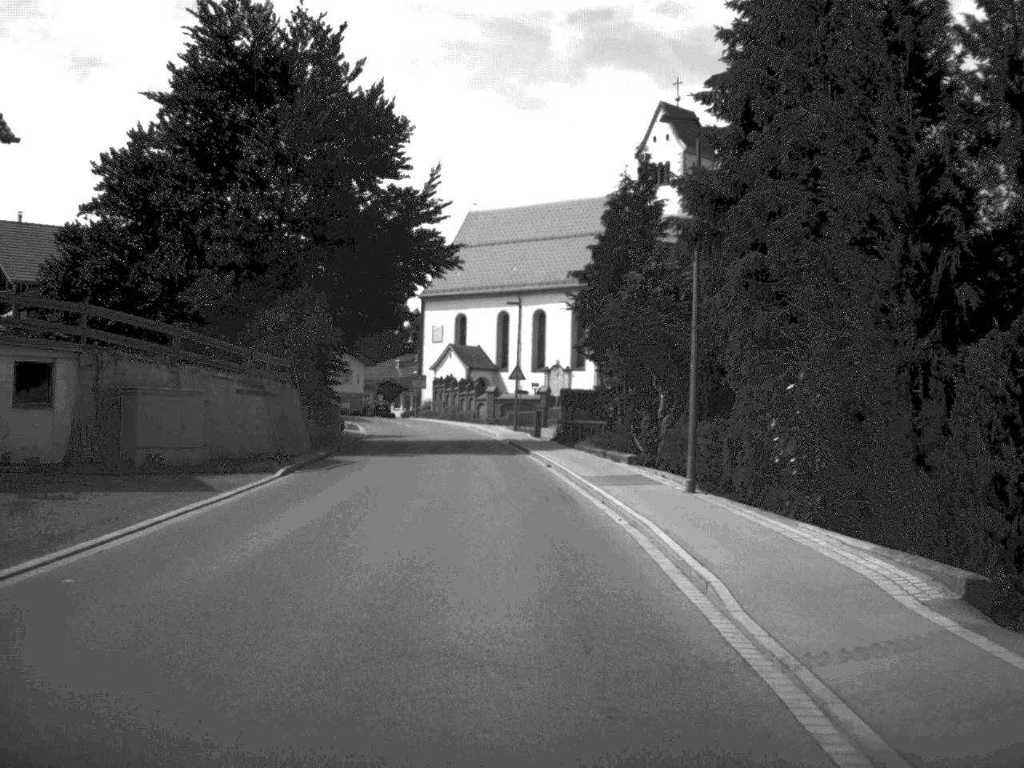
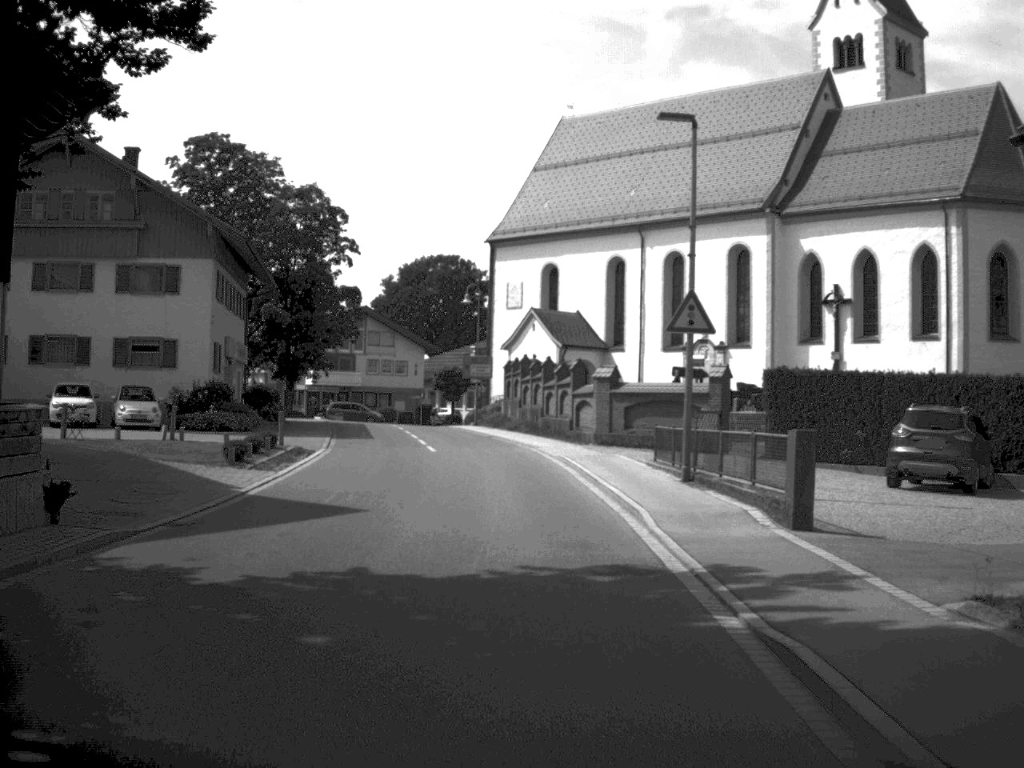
(-1.4, +40.1) m; -4°
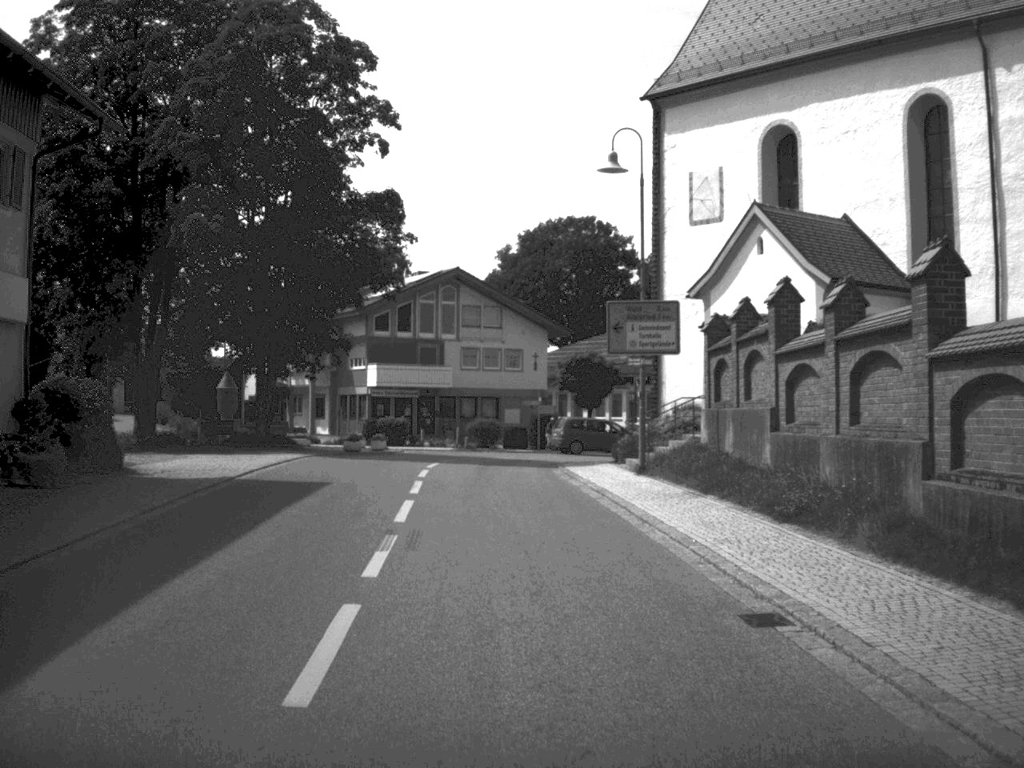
(-1.8, +38.1) m; -6°
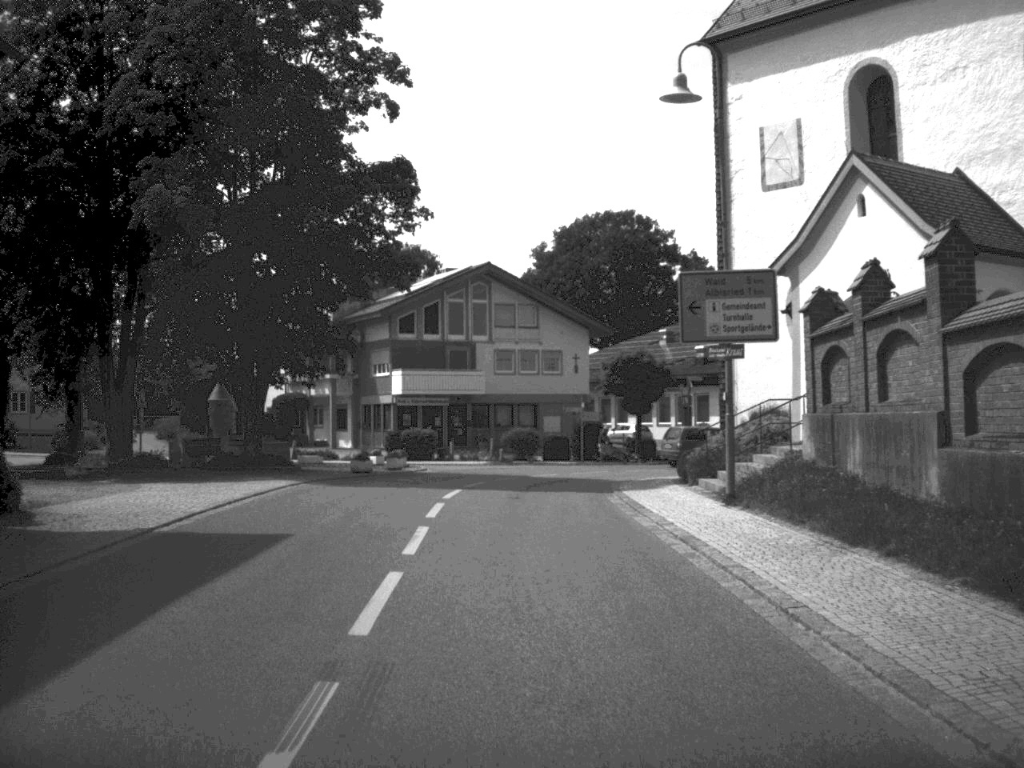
(-0.1, +6.7) m; -2°
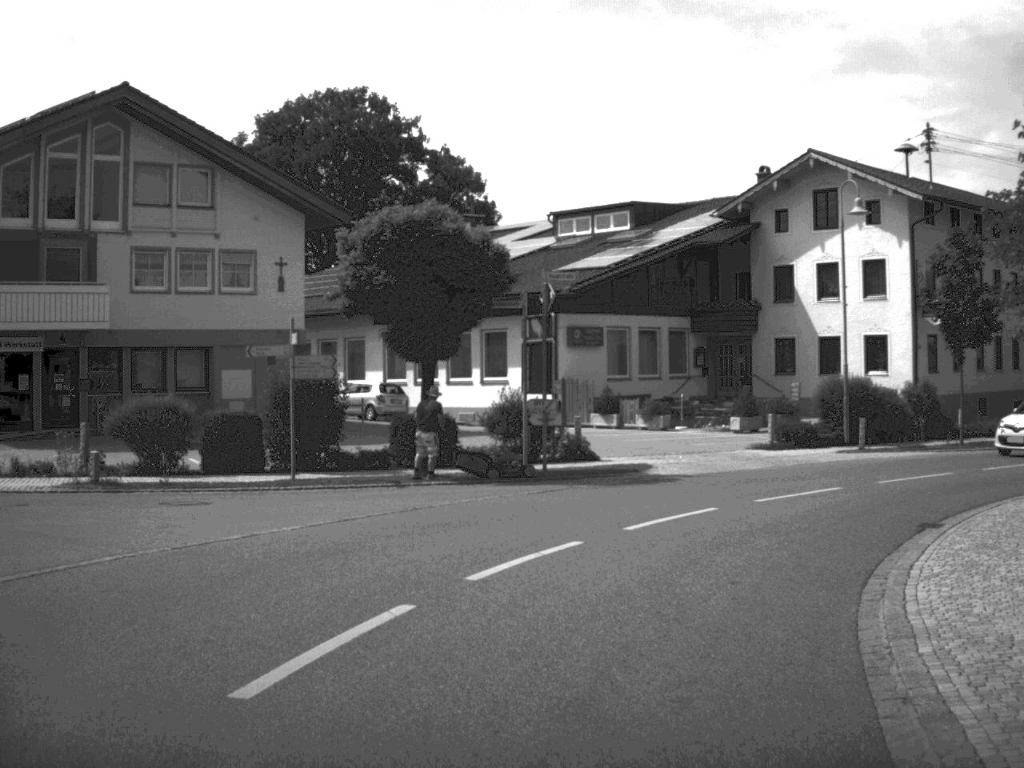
(+1.2, +32.5) m; +14°
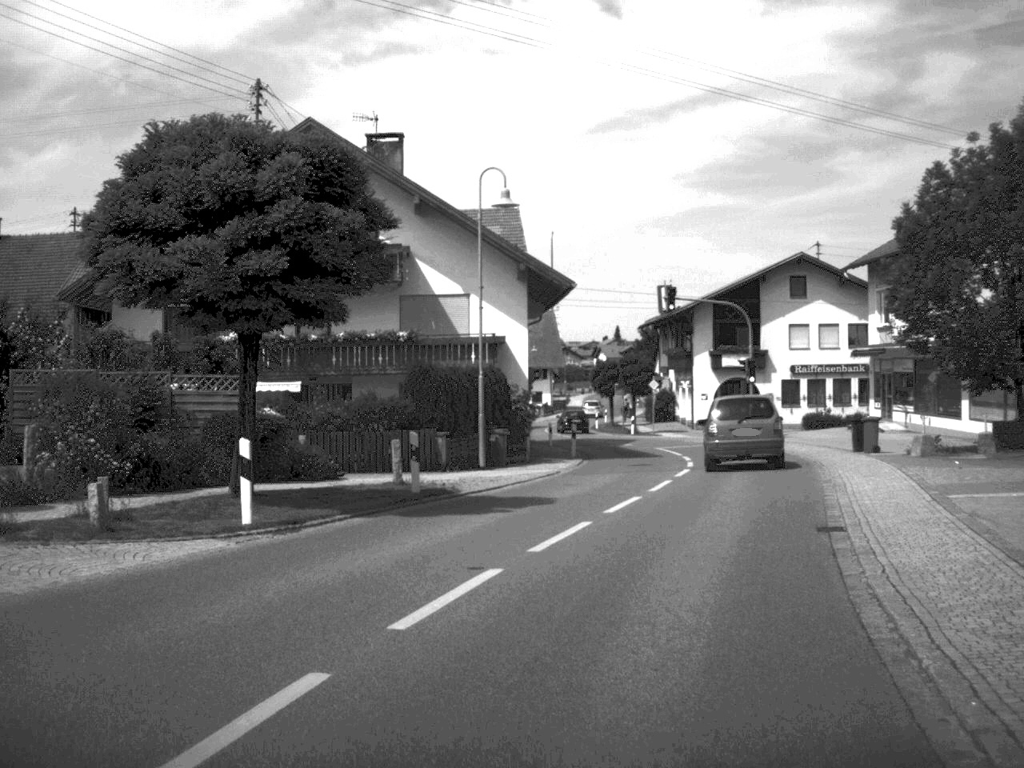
(+13.3, +26.9) m; +53°
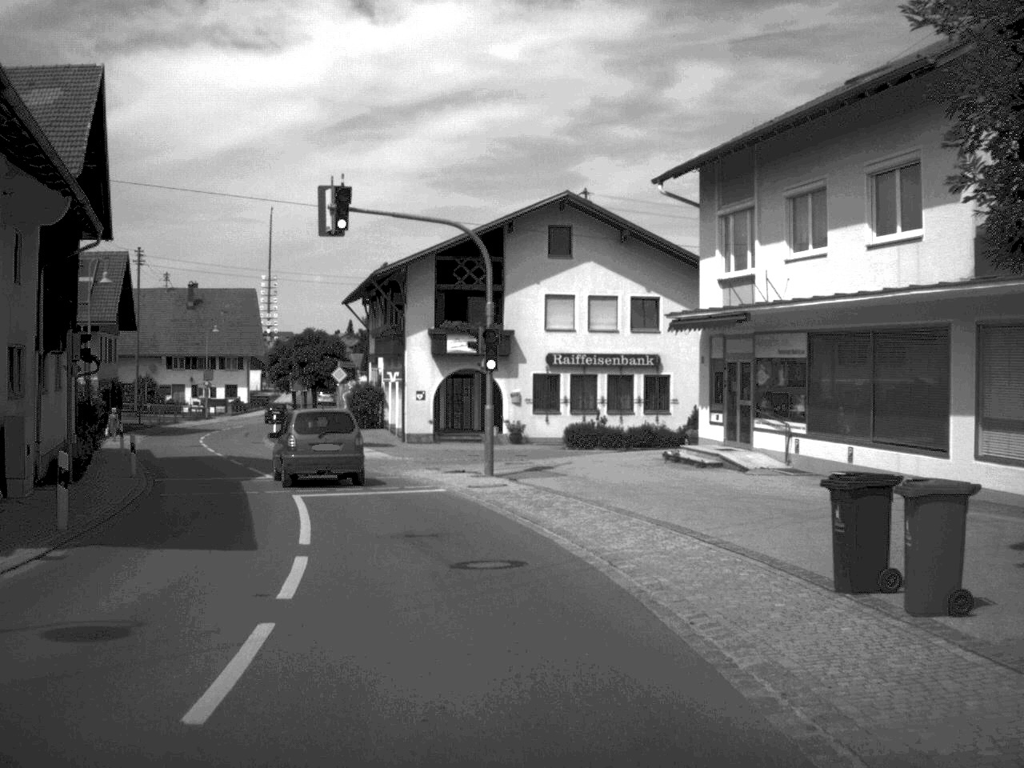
(+3.7, +23.6) m; +11°
